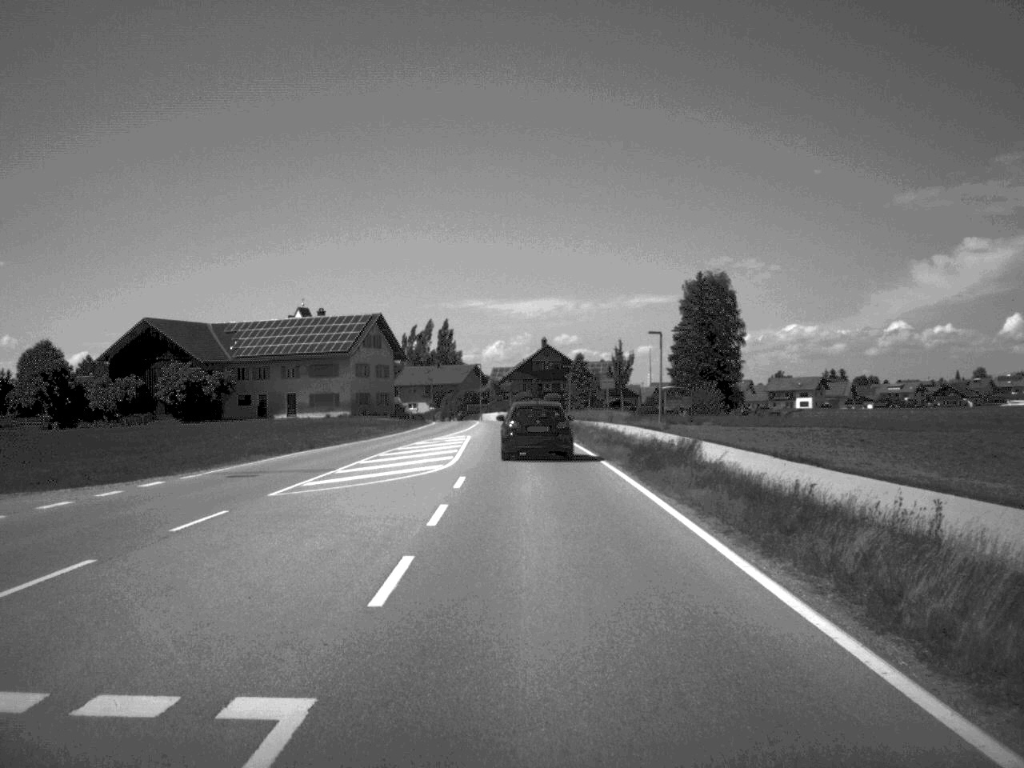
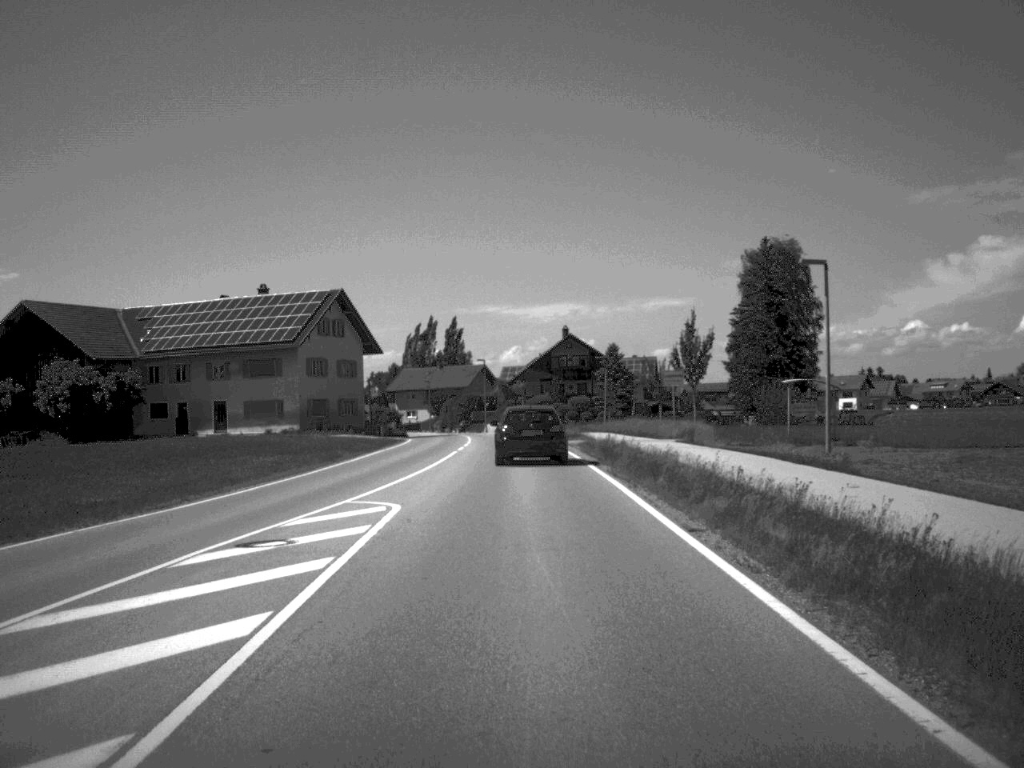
(-0.1, +31.6) m; -1°
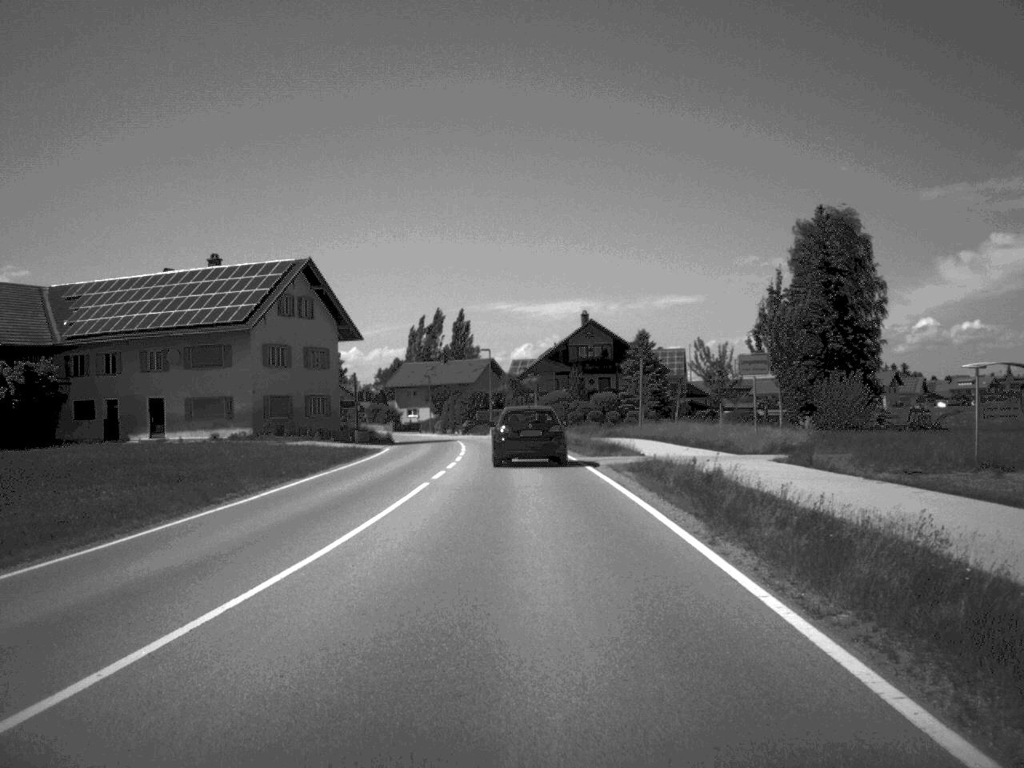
(-0.1, +16.9) m; -1°
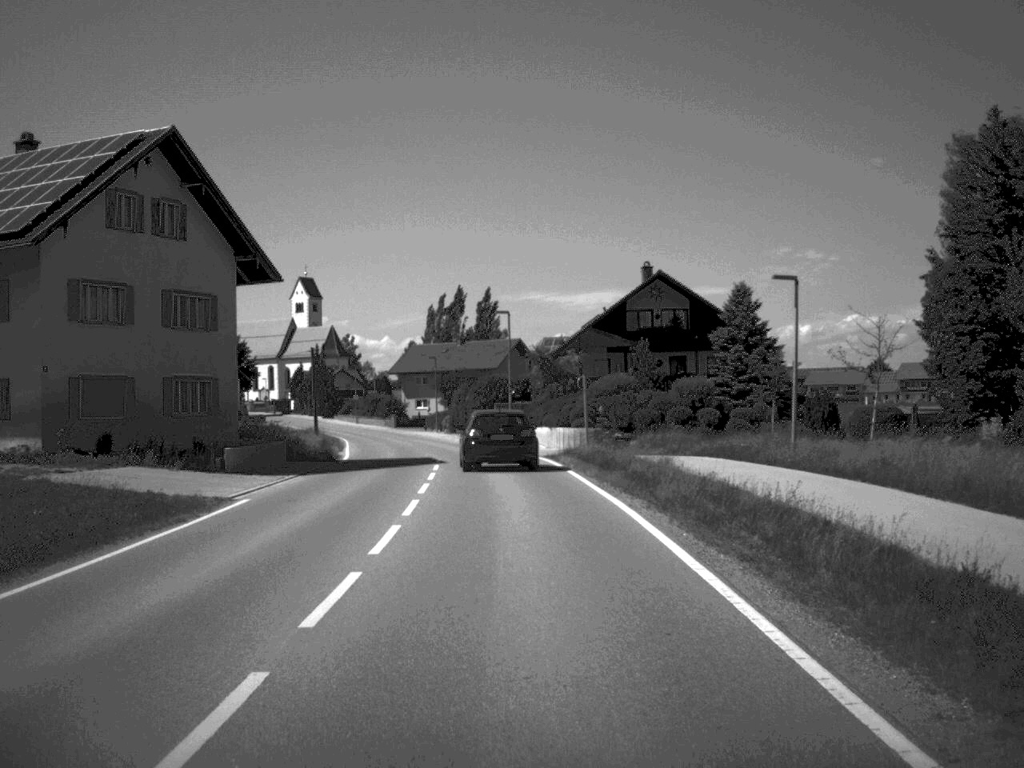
(-0.3, +30.8) m; -2°
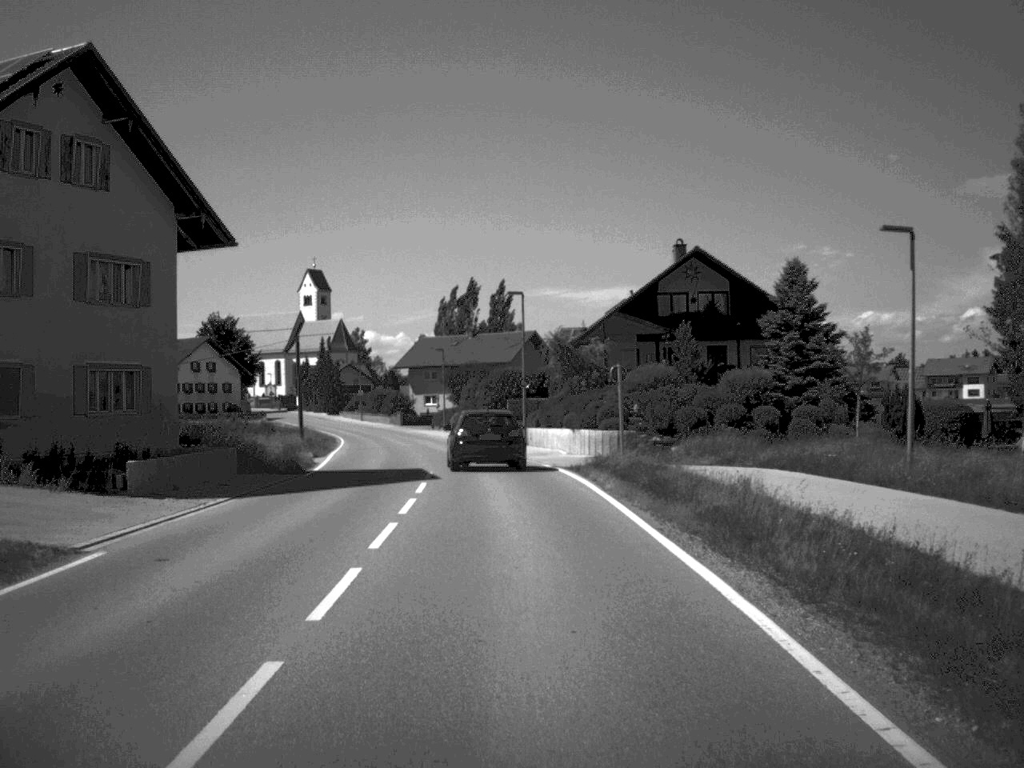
(-0.1, +8.7) m; -1°
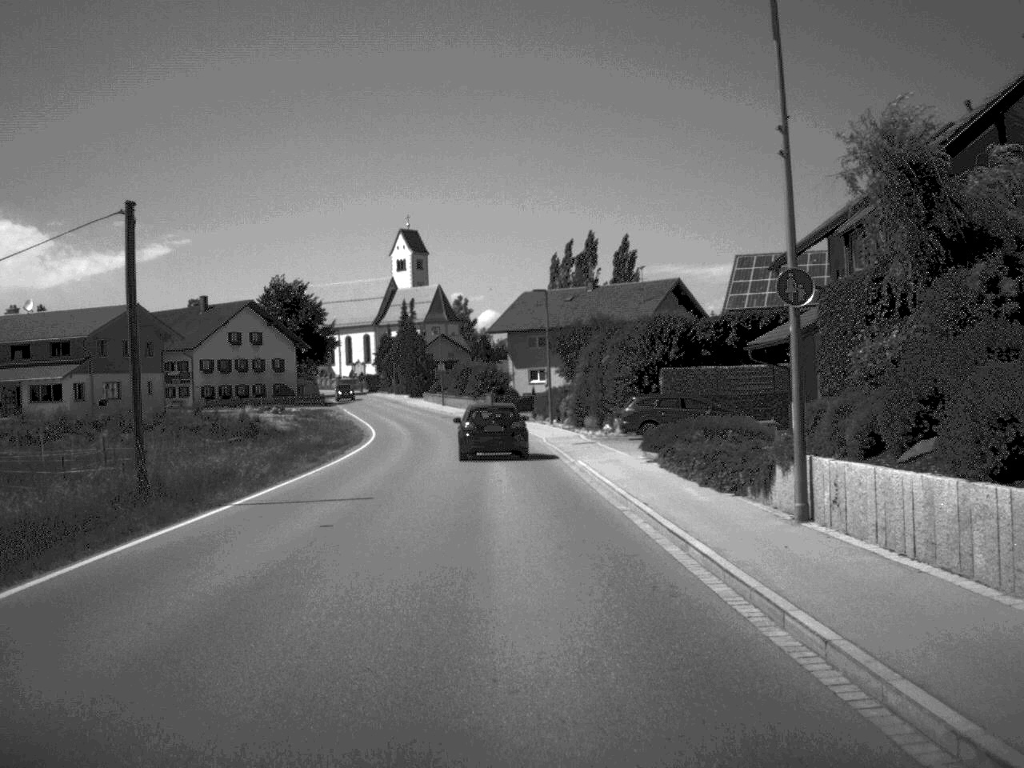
(-1.7, +37.0) m; -6°
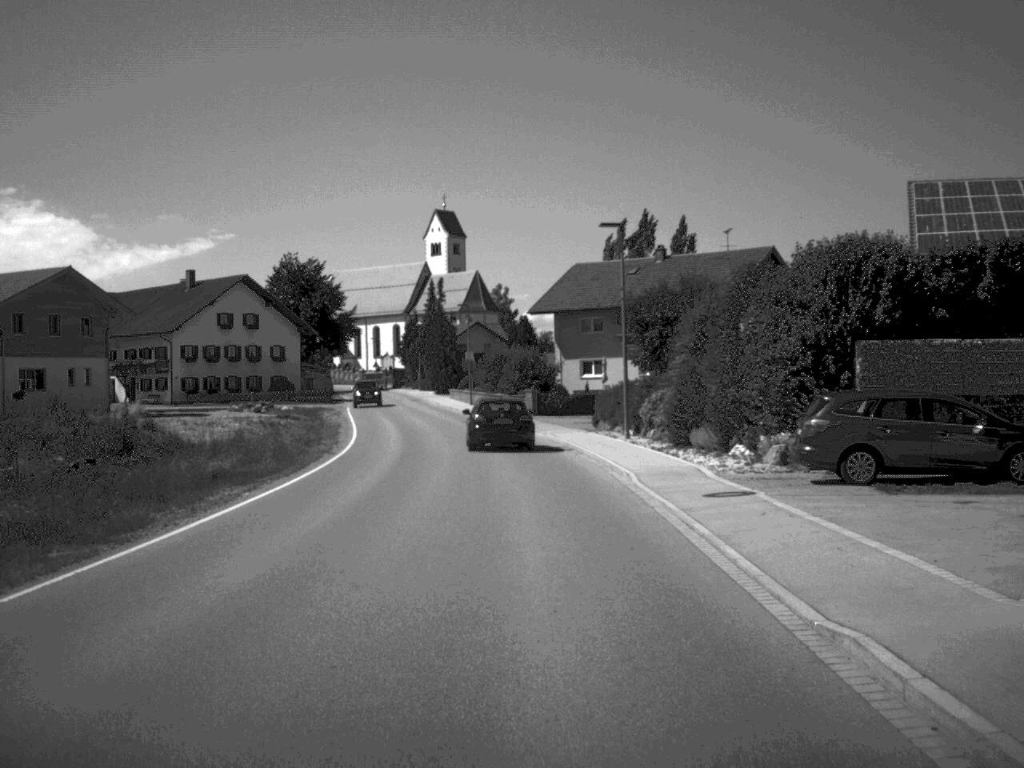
(-0.5, +21.6) m; -2°
